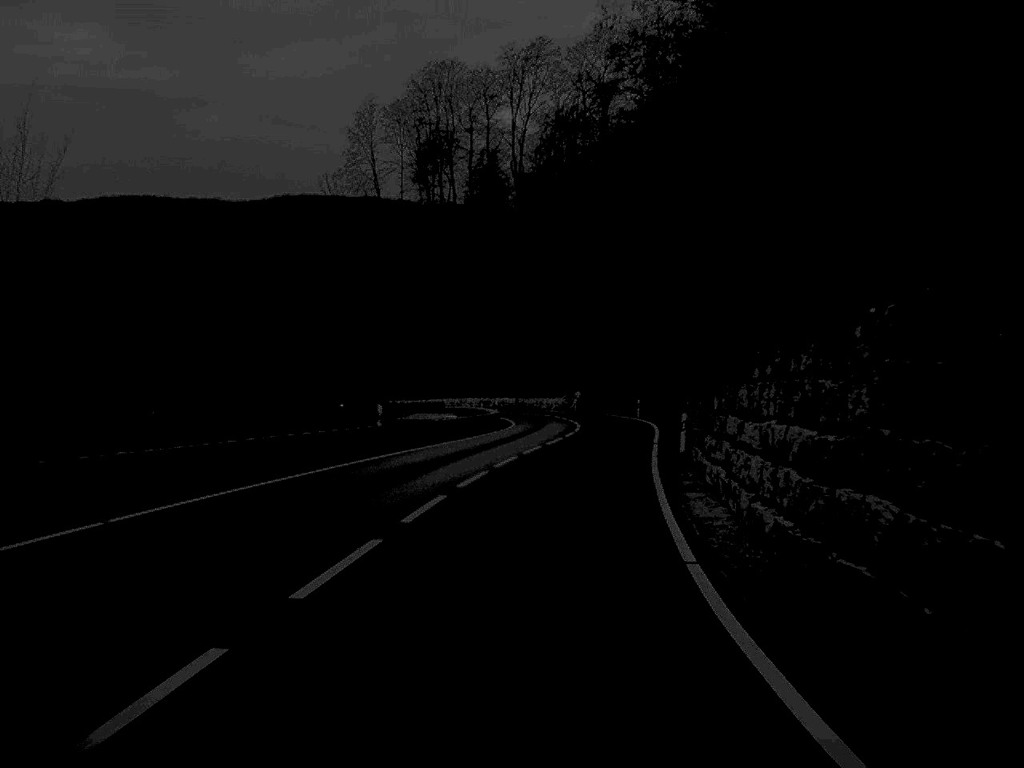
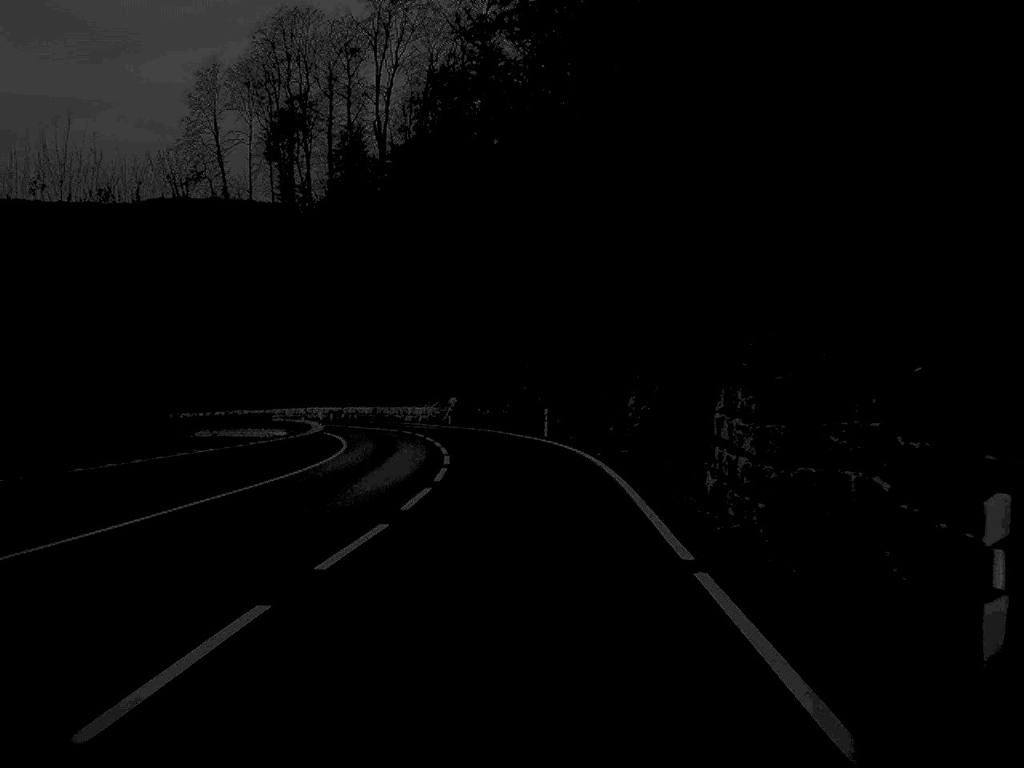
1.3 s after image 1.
(+1.4, +28.0) m; +5°
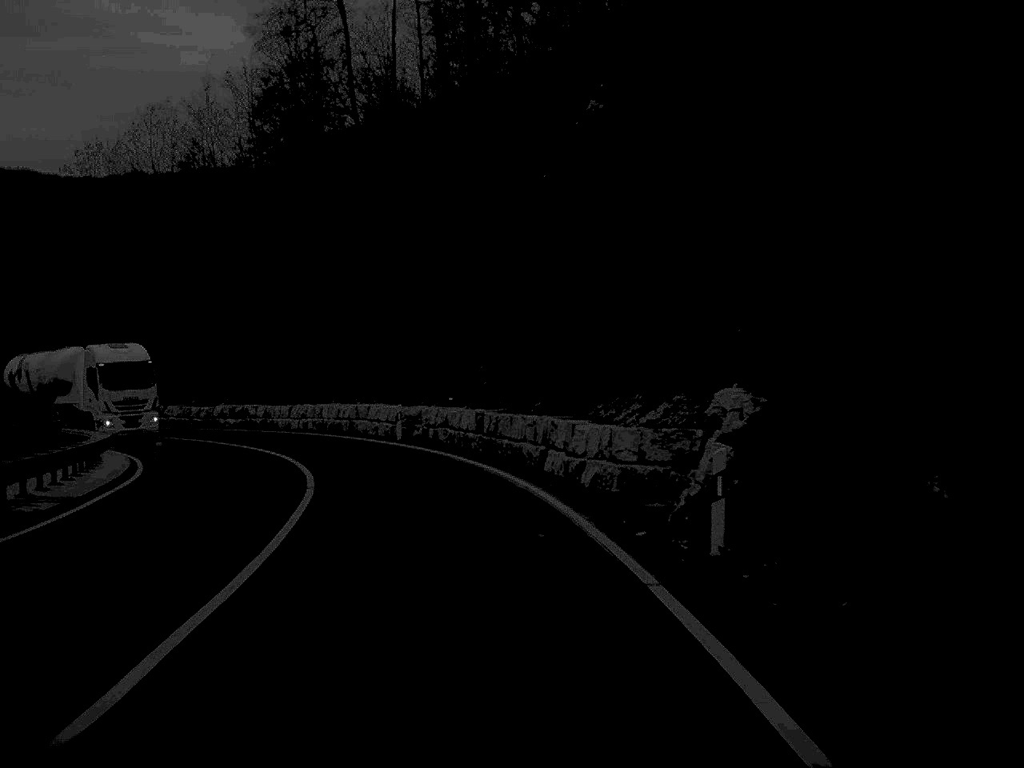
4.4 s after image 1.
(-4.0, +61.2) m; -12°
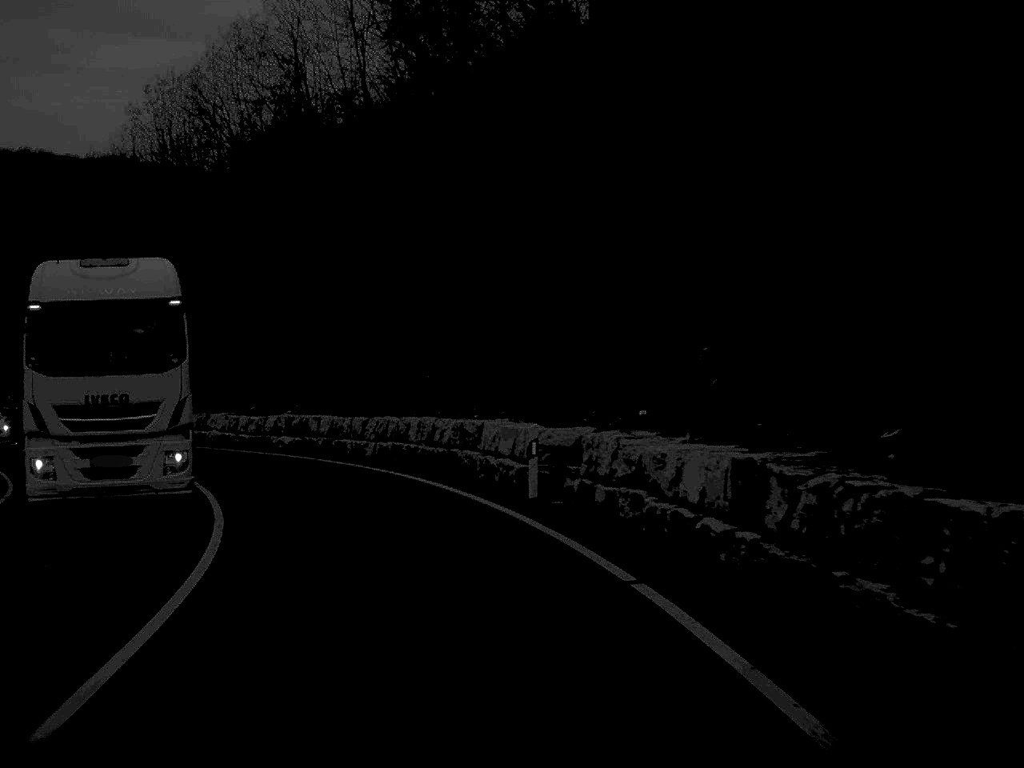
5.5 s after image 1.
(-1.3, +20.0) m; -8°
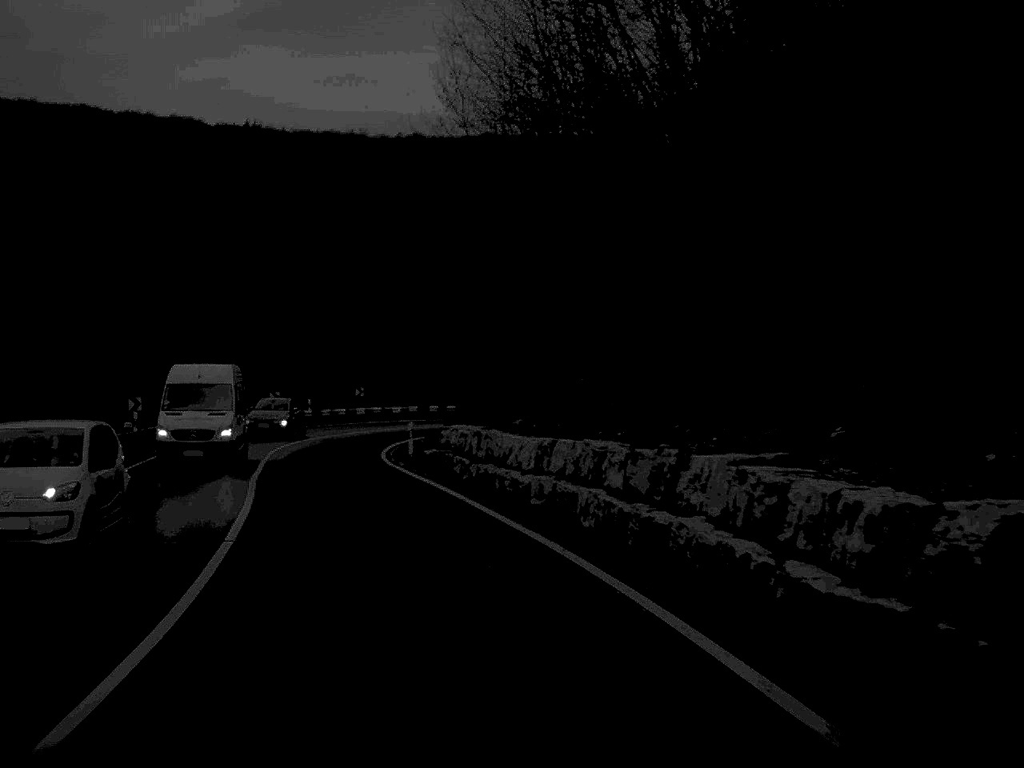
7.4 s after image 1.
(-6.1, +29.1) m; -25°
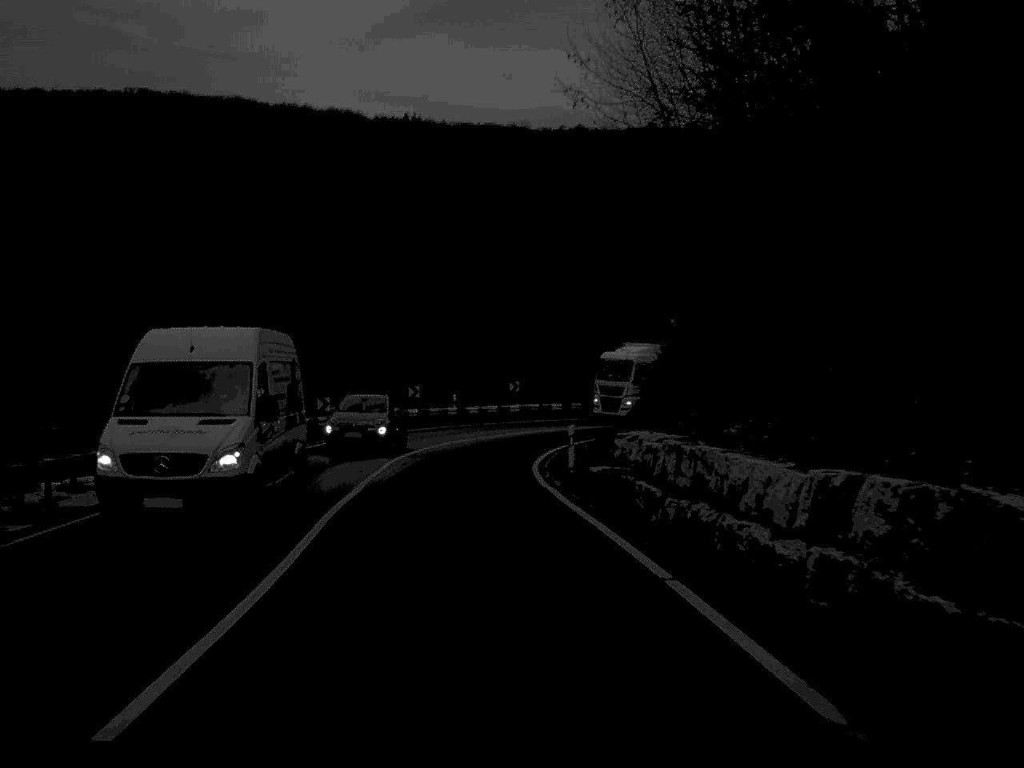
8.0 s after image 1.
(-0.6, +9.2) m; -7°
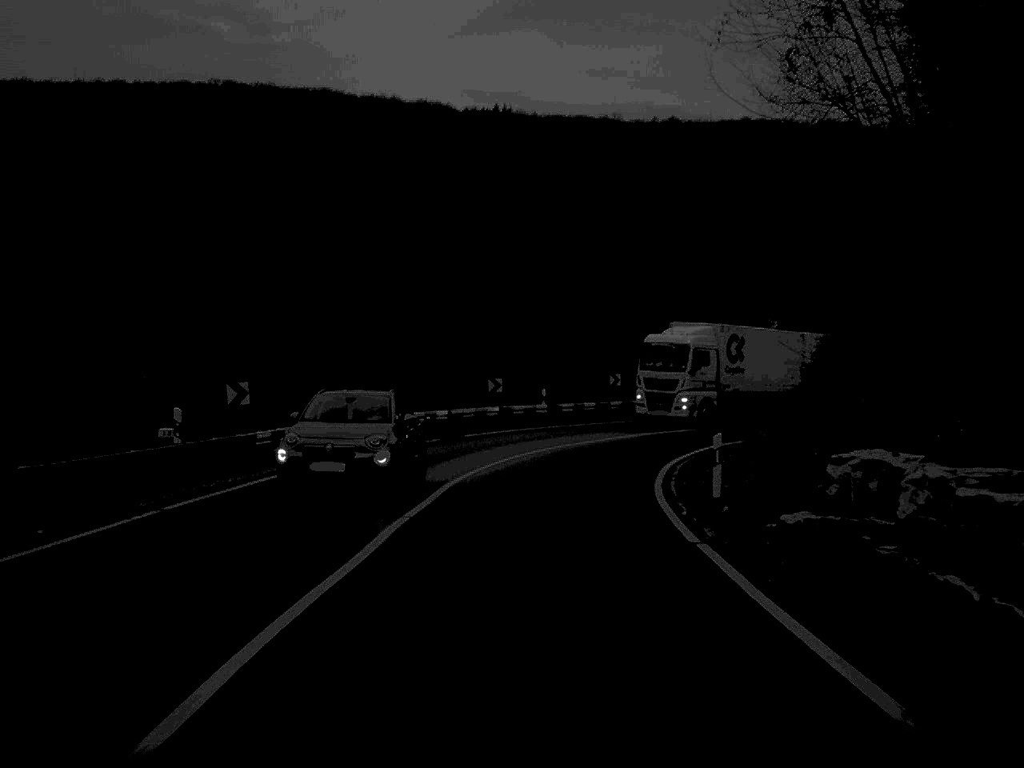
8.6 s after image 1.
(-0.4, +9.7) m; -4°
